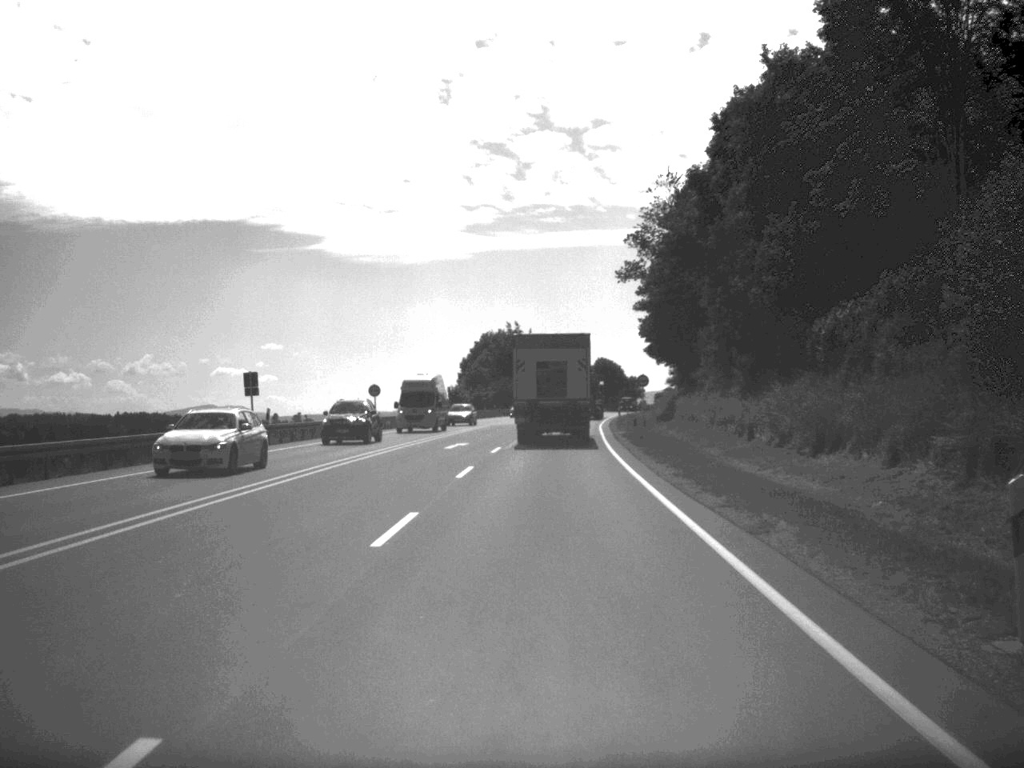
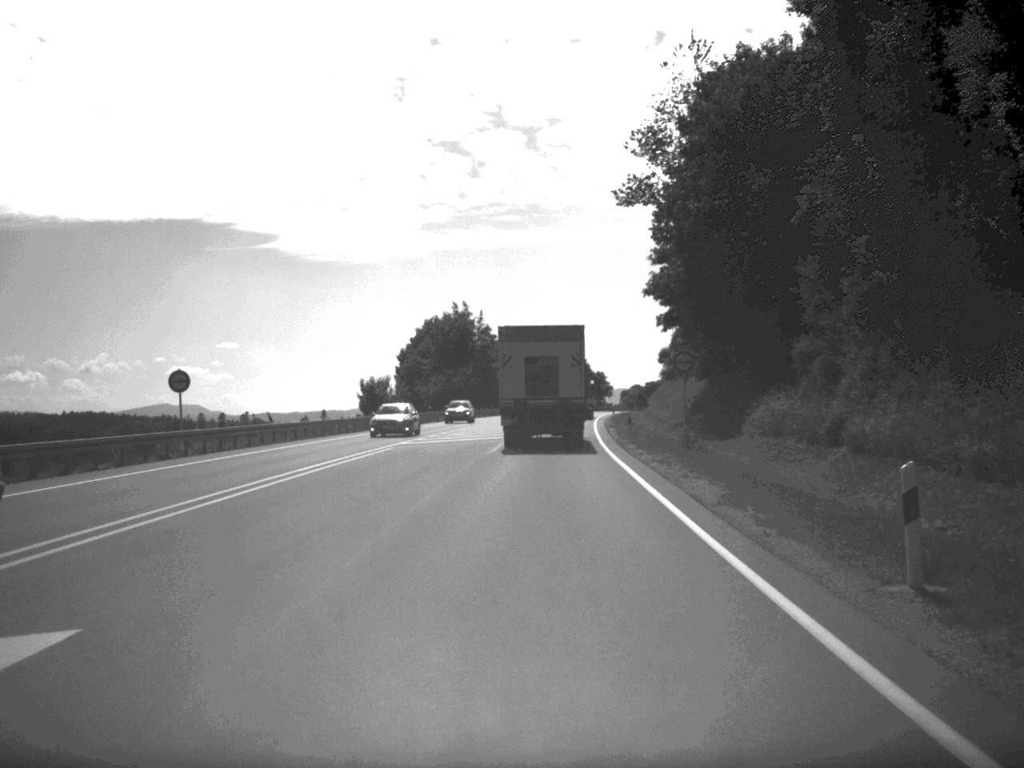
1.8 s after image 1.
(+0.6, +37.5) m; +2°
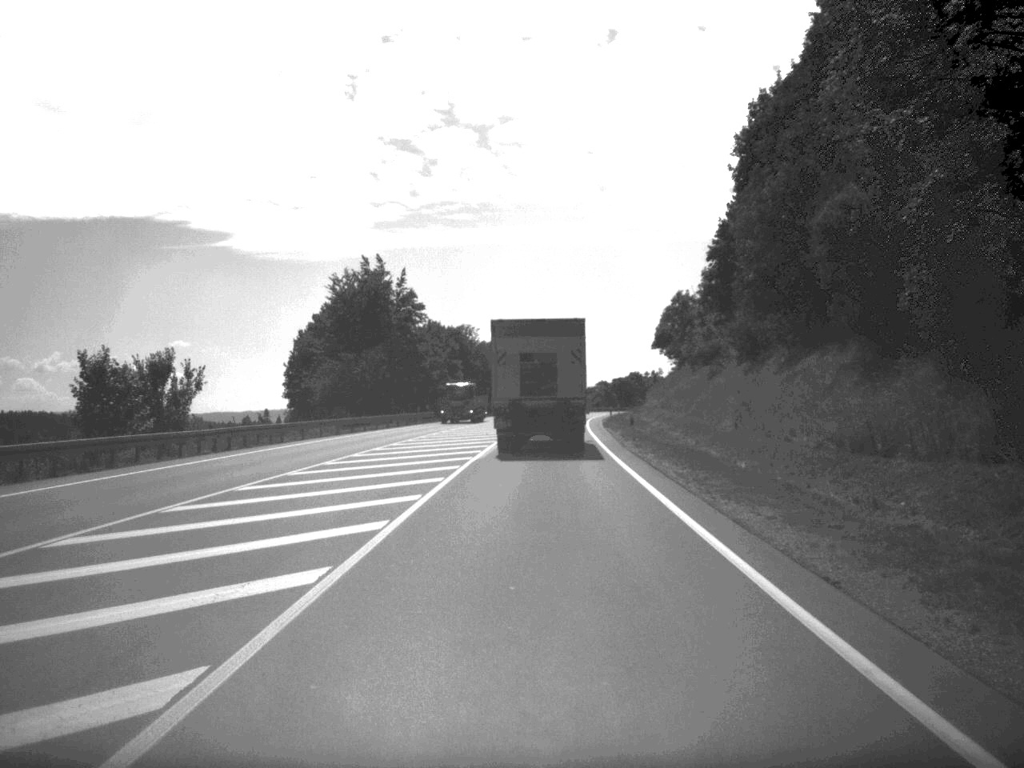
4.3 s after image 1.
(+0.8, +49.9) m; +2°
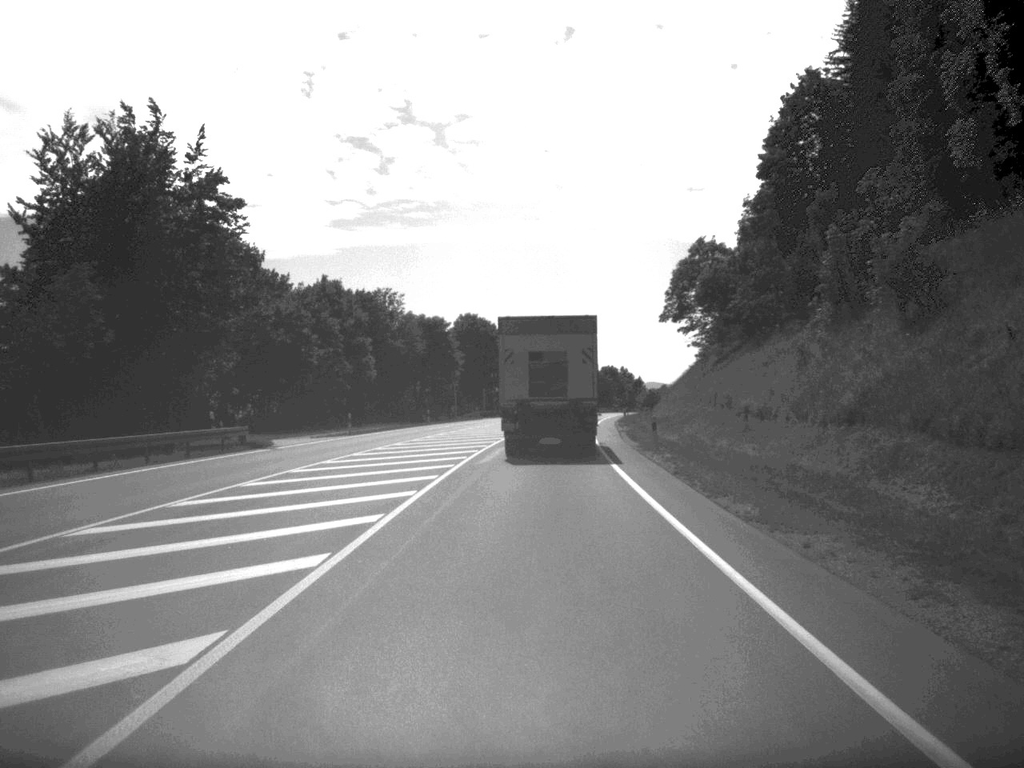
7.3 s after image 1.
(+1.0, +57.0) m; +2°
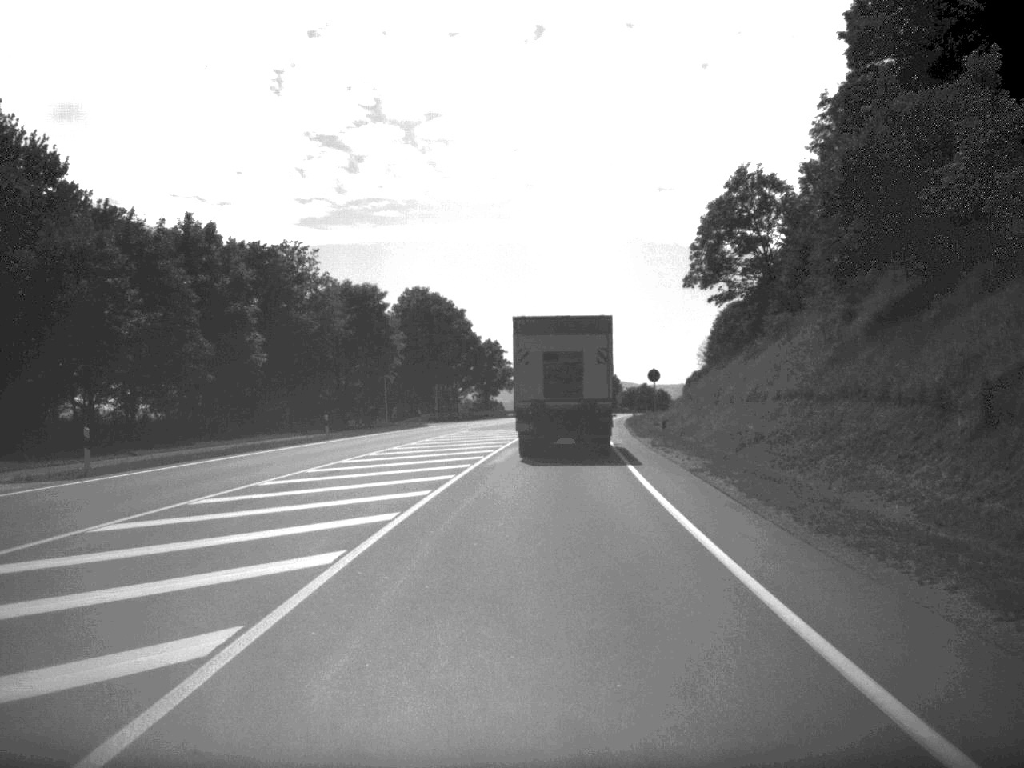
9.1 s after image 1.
(+0.3, +35.6) m; +1°
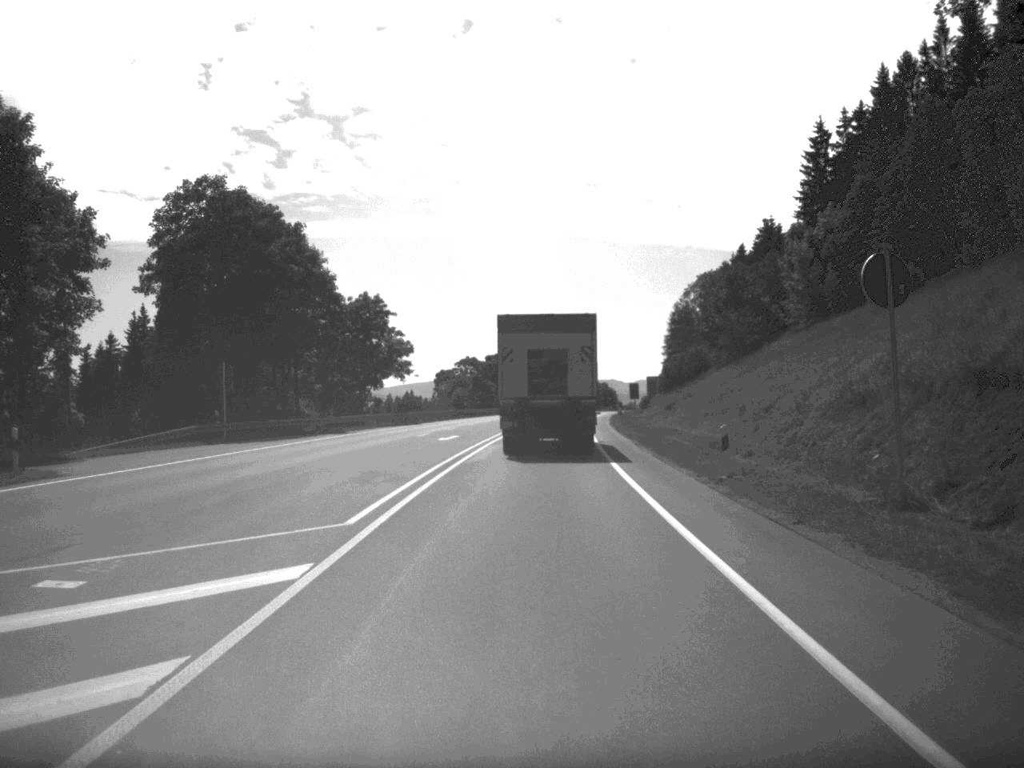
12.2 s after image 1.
(+1.8, +59.2) m; +3°
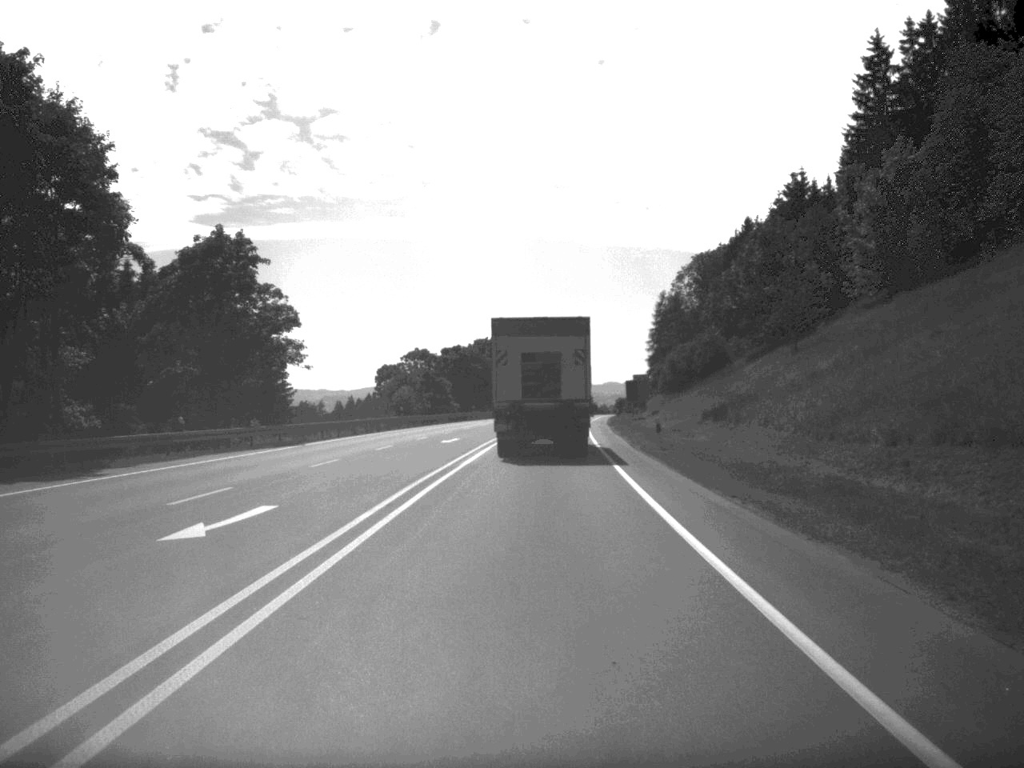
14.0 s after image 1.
(+0.4, +34.4) m; +1°
